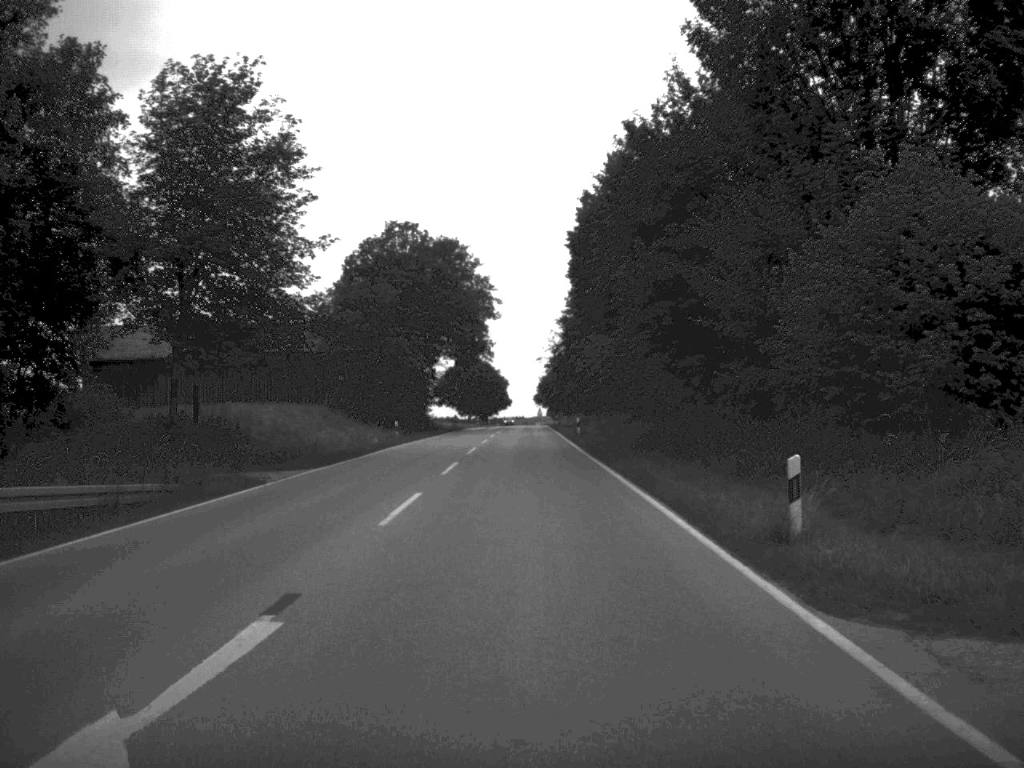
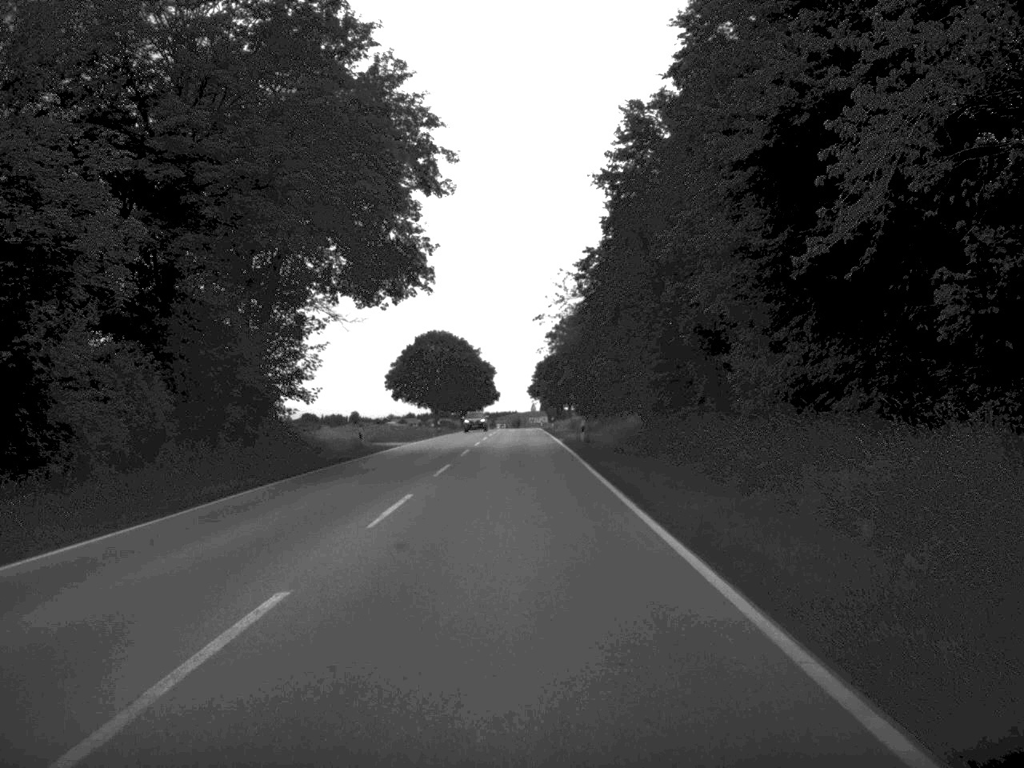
(0.0, +60.5) m; 0°
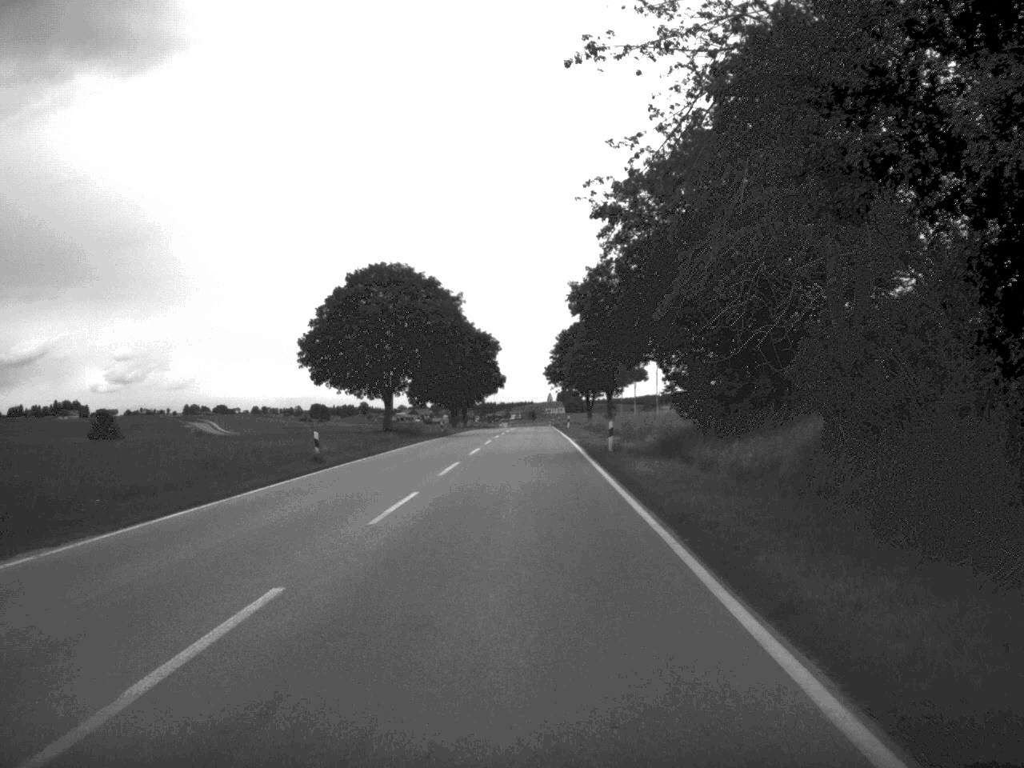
(-0.1, +60.9) m; -1°
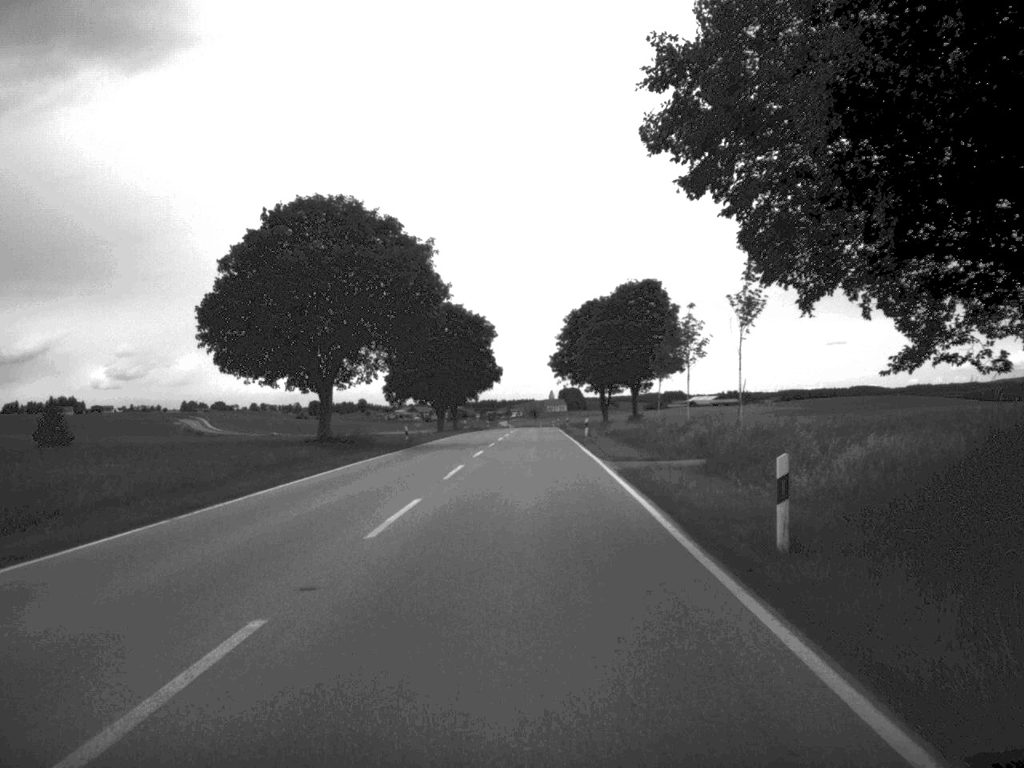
(0.0, +25.8) m; 0°
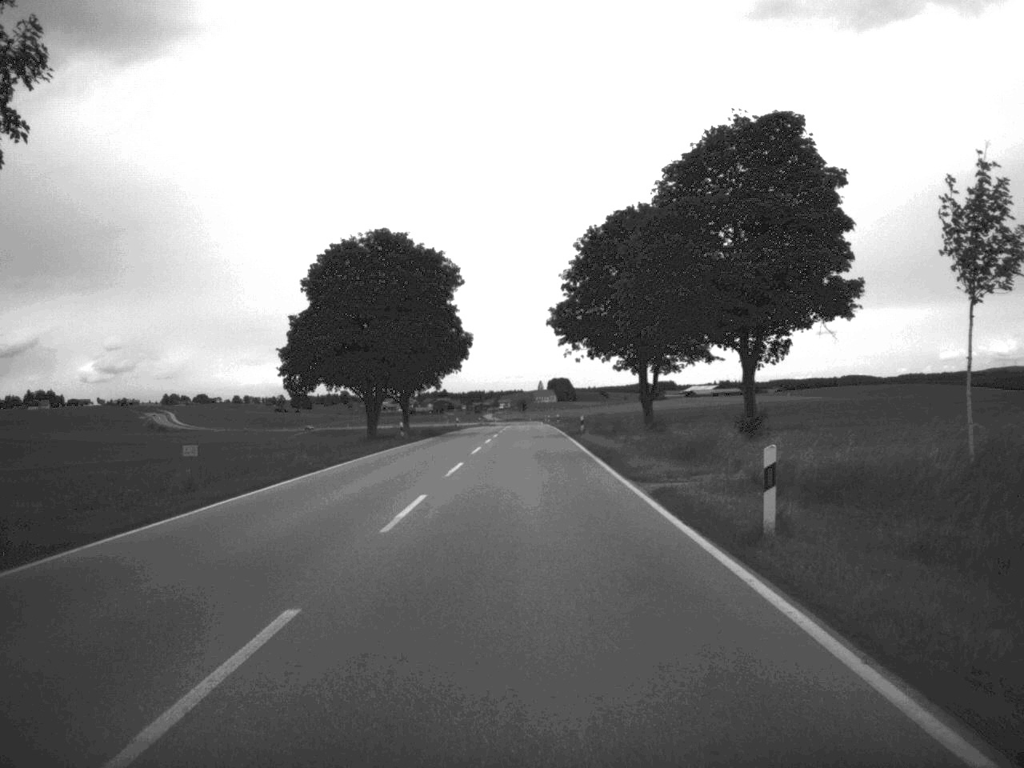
(+0.2, +47.7) m; 0°
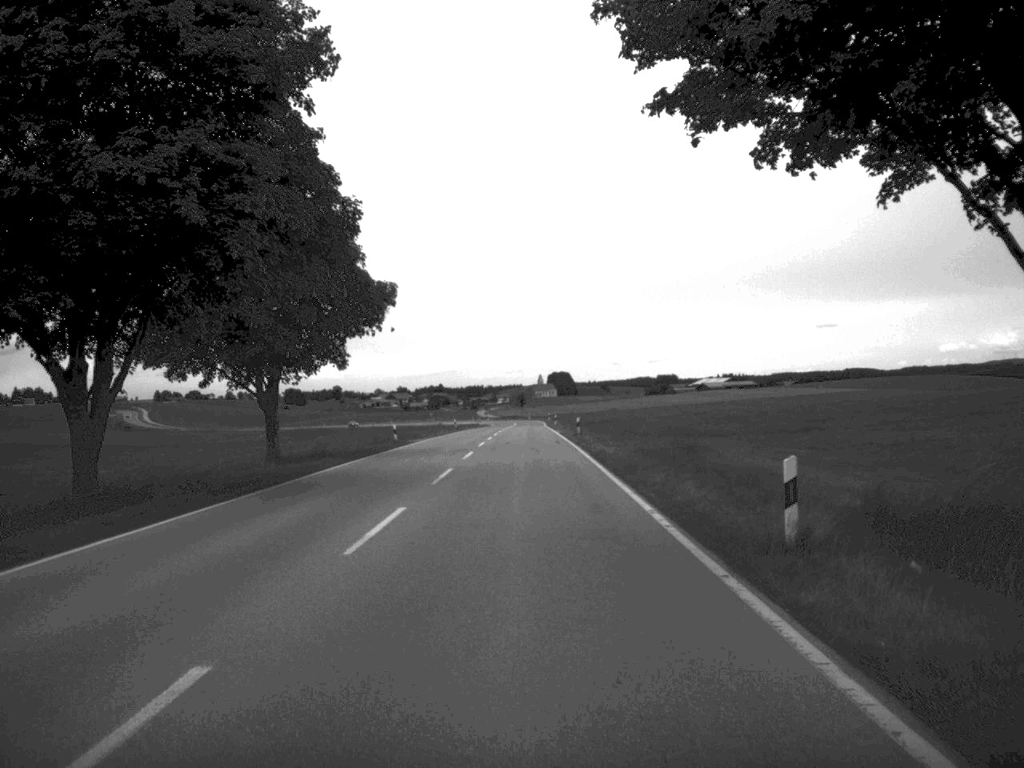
(+0.2, +50.5) m; 0°
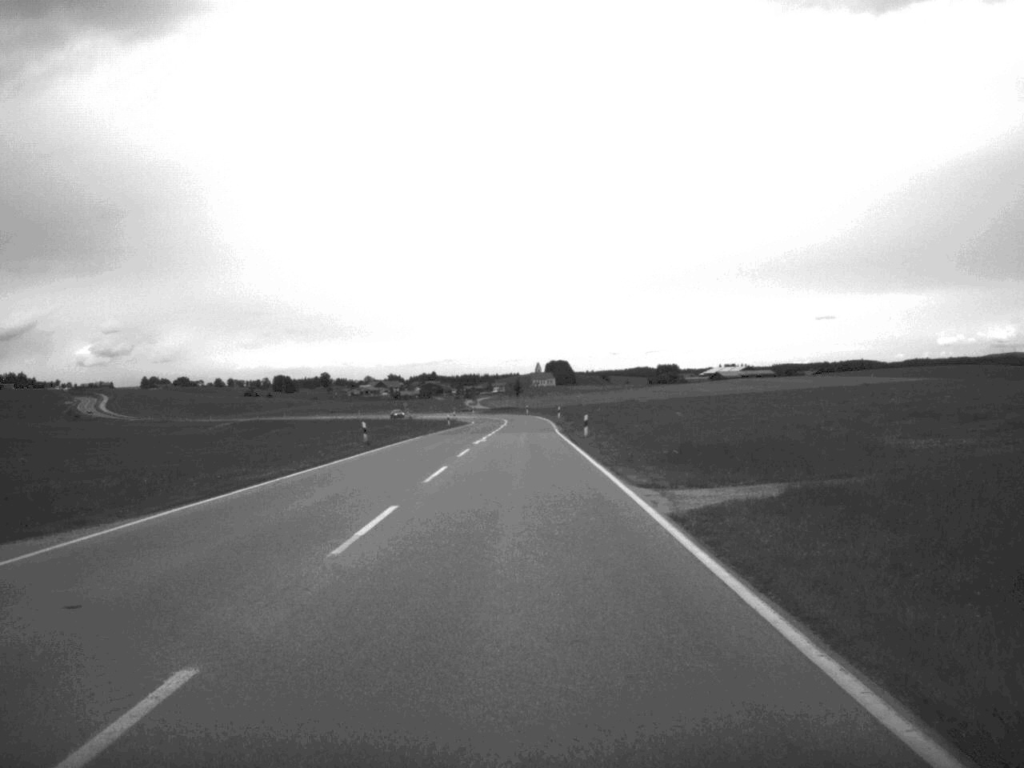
(-0.1, +60.5) m; 0°
